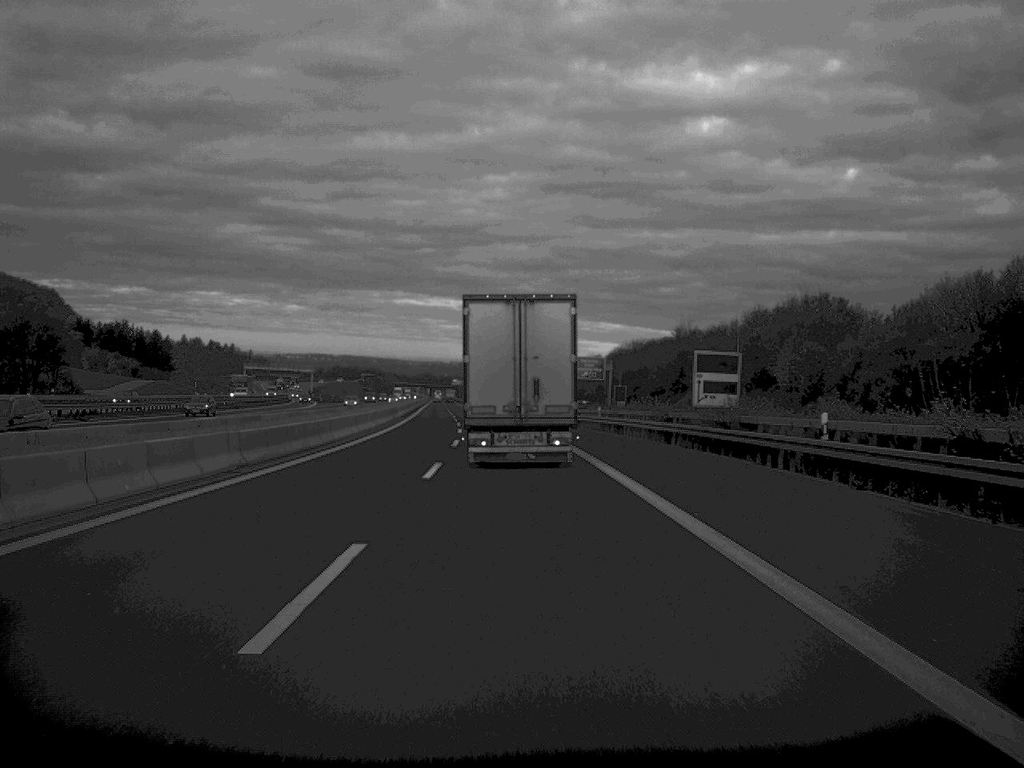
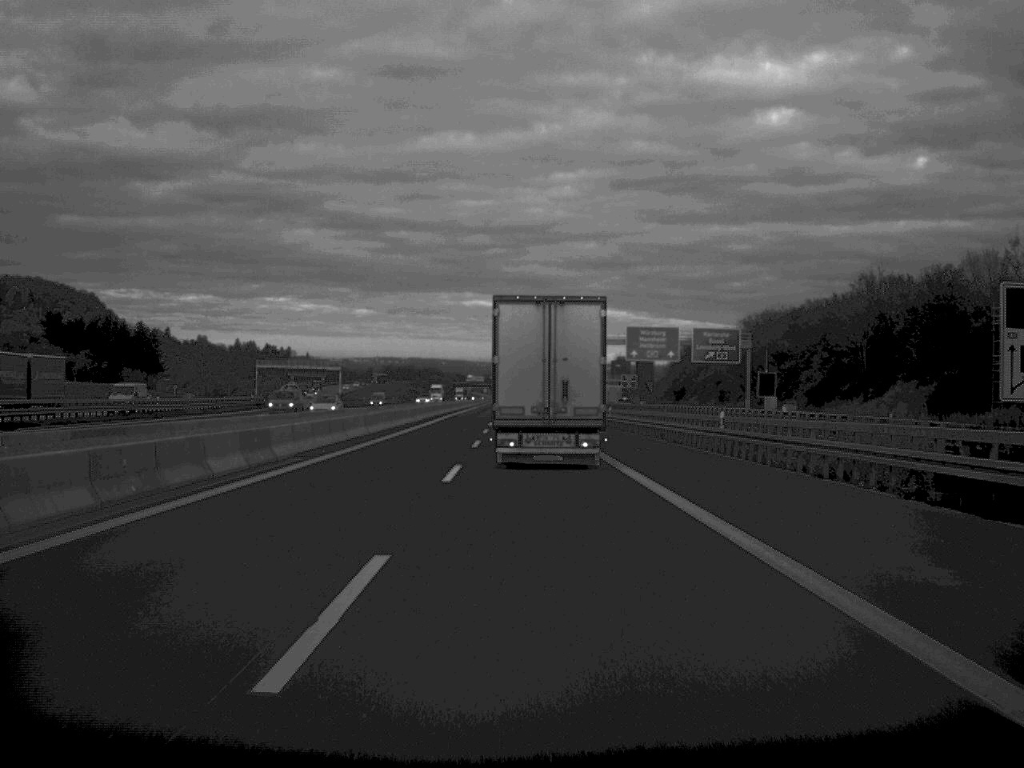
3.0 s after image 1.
(-2.2, +72.2) m; -3°
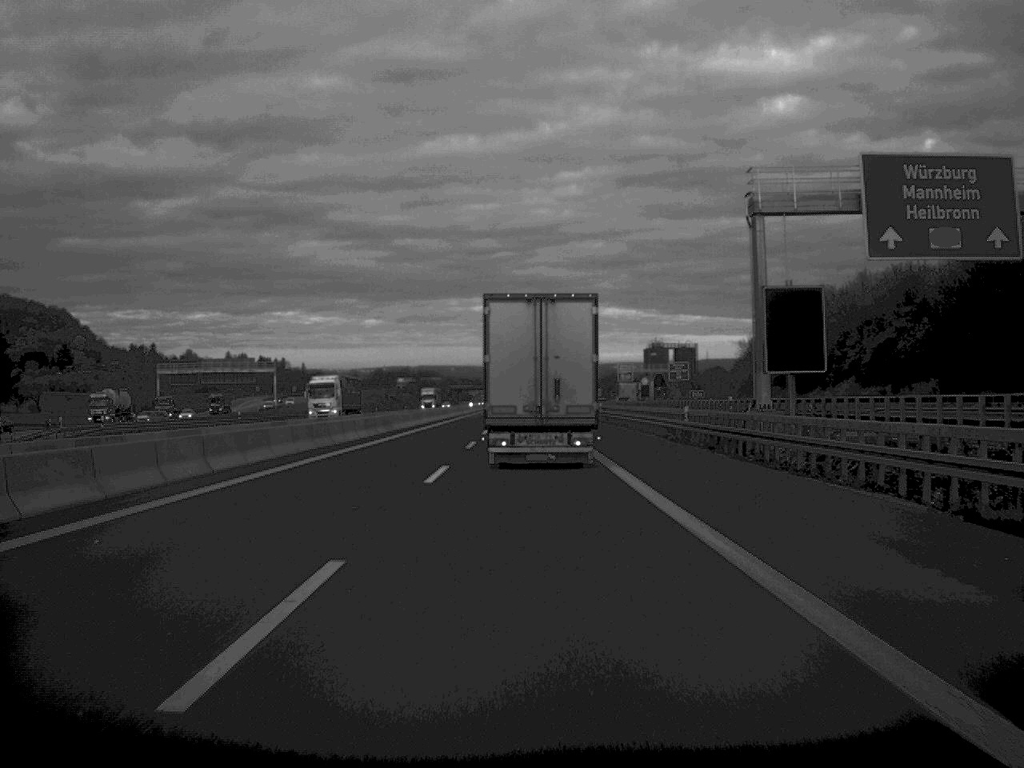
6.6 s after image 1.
(-0.6, +89.6) m; 0°
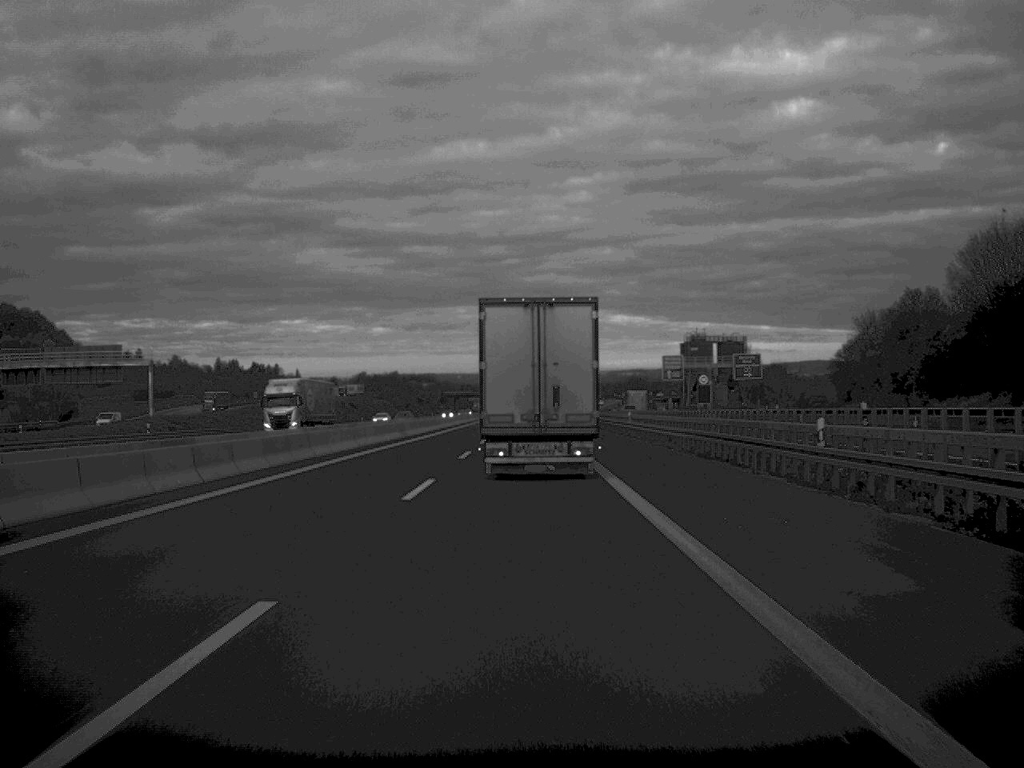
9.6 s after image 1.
(0.0, +73.3) m; 0°
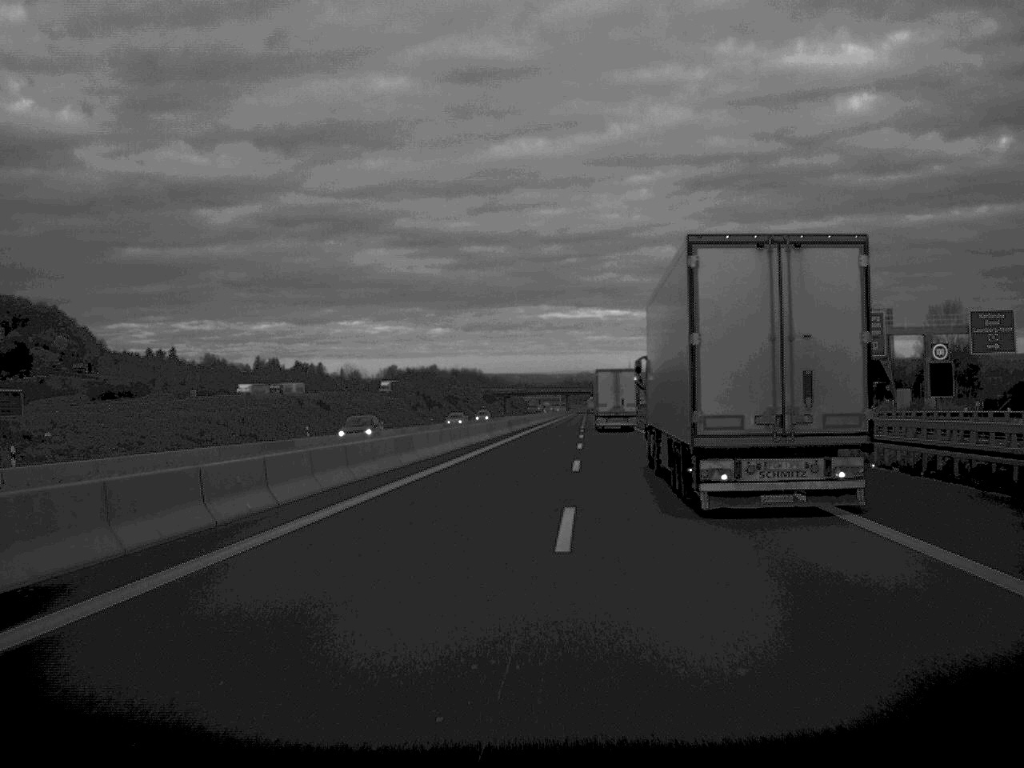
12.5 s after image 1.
(-1.8, +80.0) m; -3°
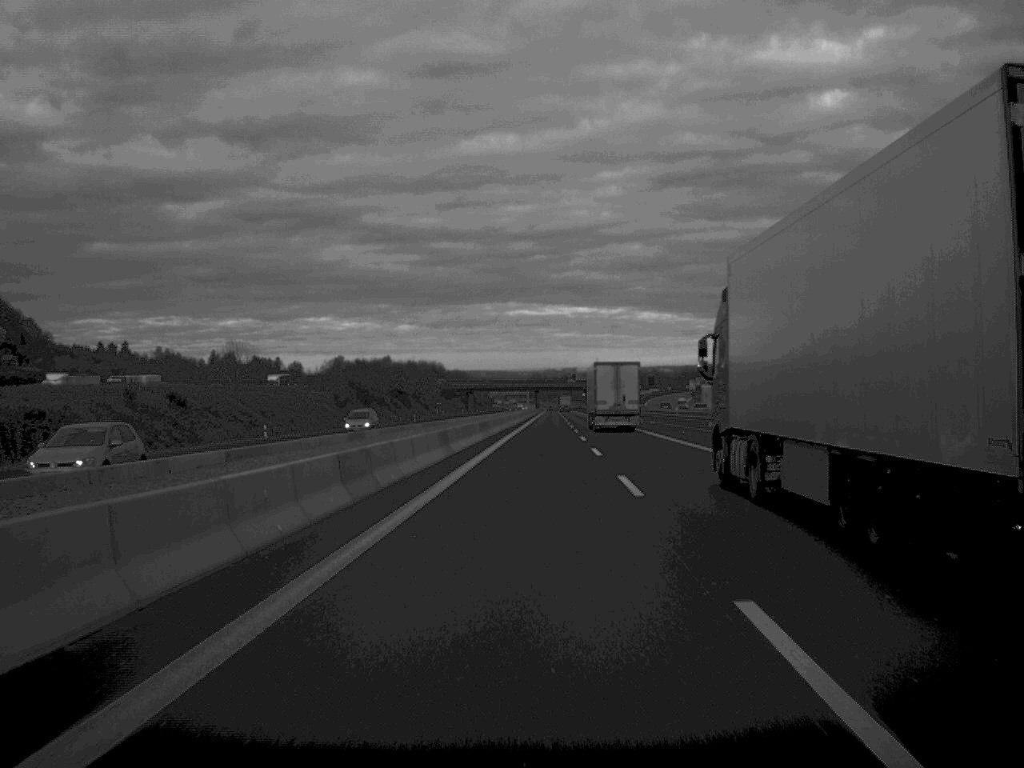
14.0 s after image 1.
(+0.4, +45.7) m; +2°
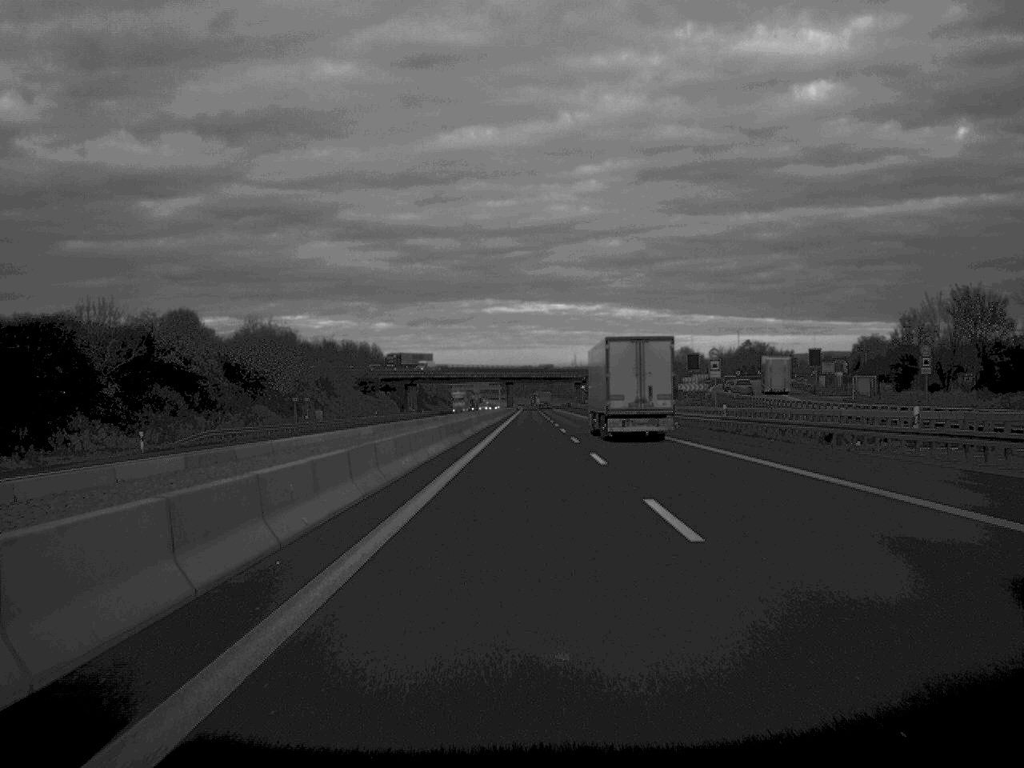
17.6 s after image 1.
(+1.8, +114.7) m; +1°
